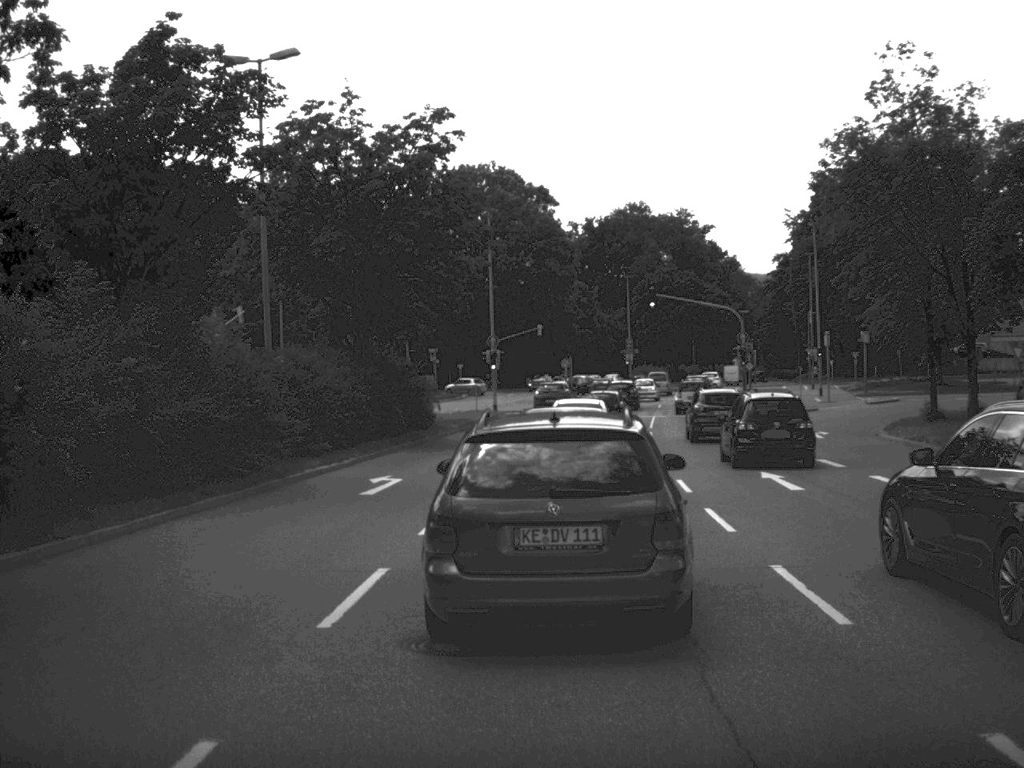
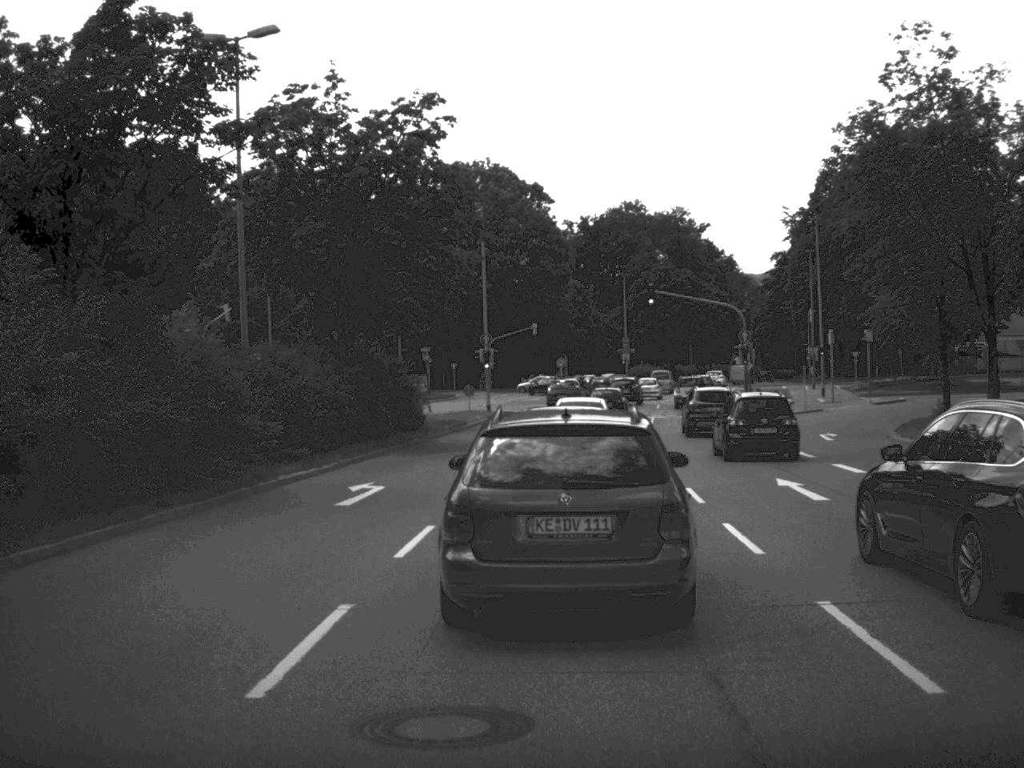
(0.0, +2.1) m; 0°
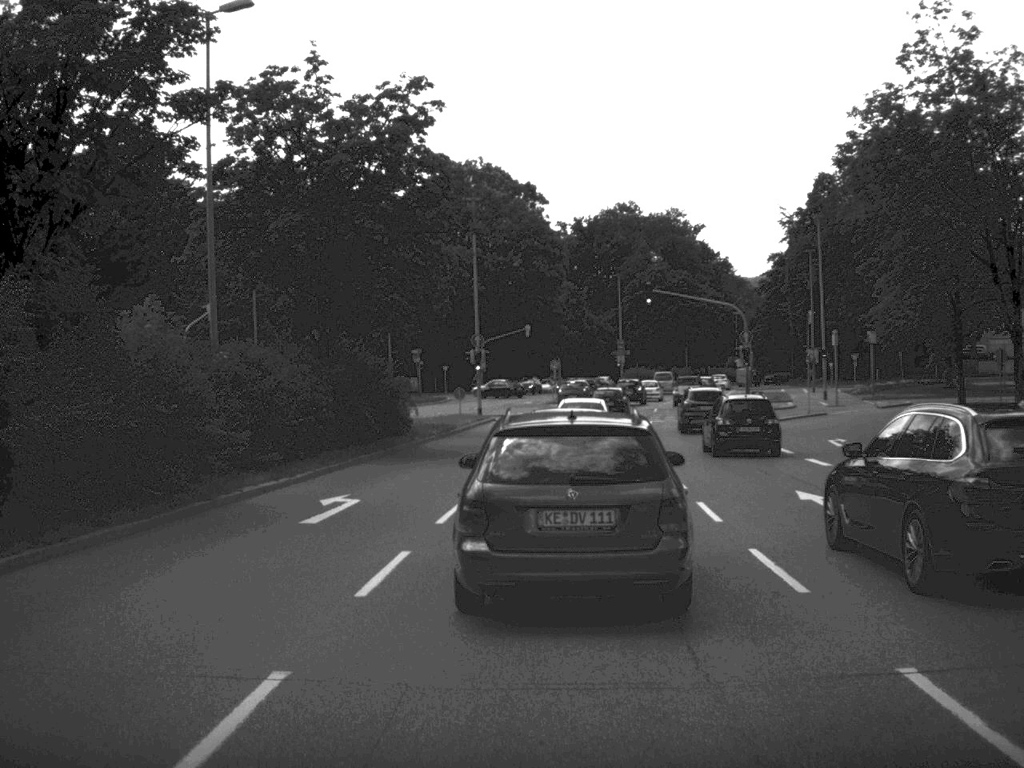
(0.0, +2.3) m; 0°
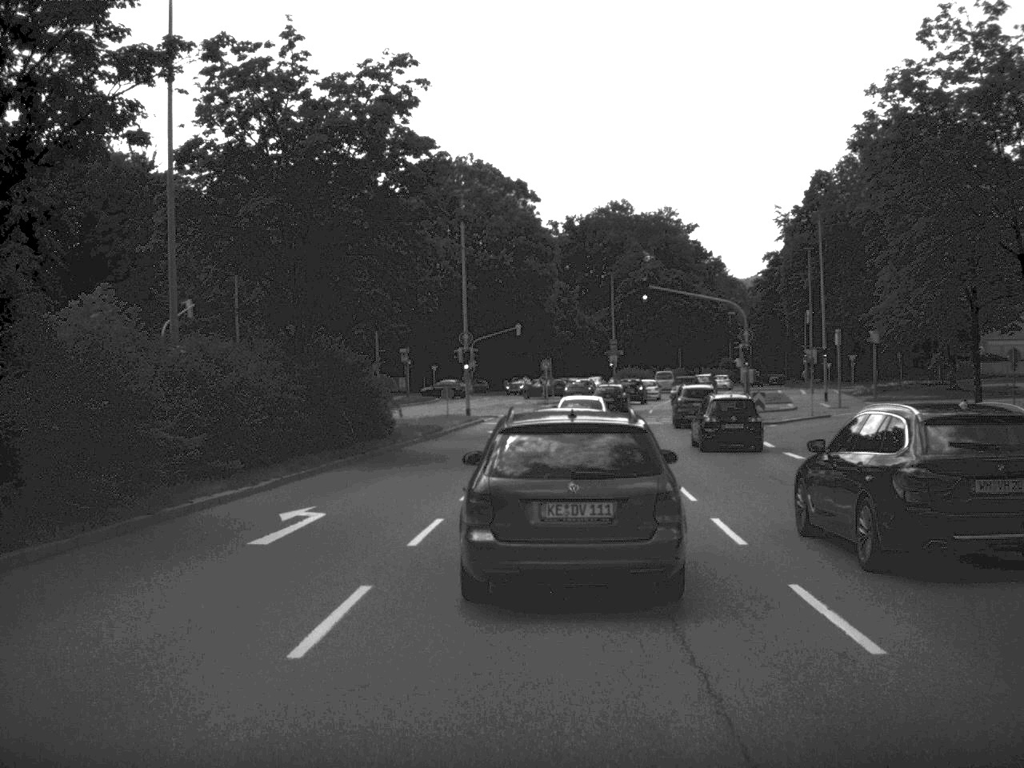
(0.0, +2.5) m; 0°
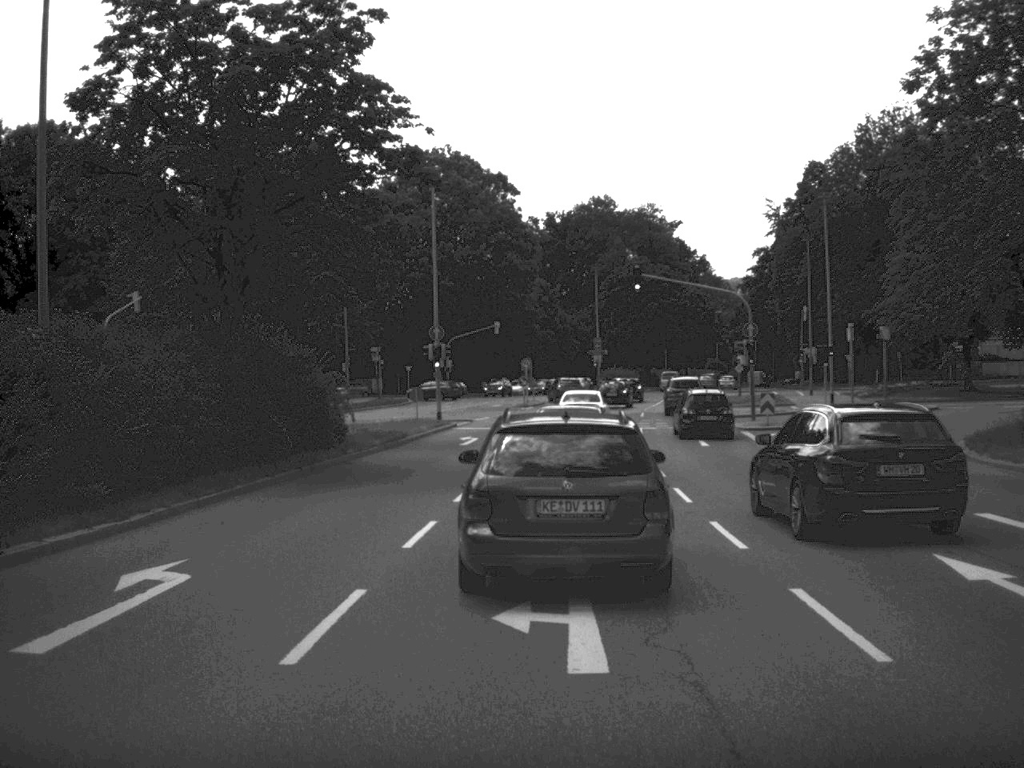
(0.0, +6.1) m; +1°
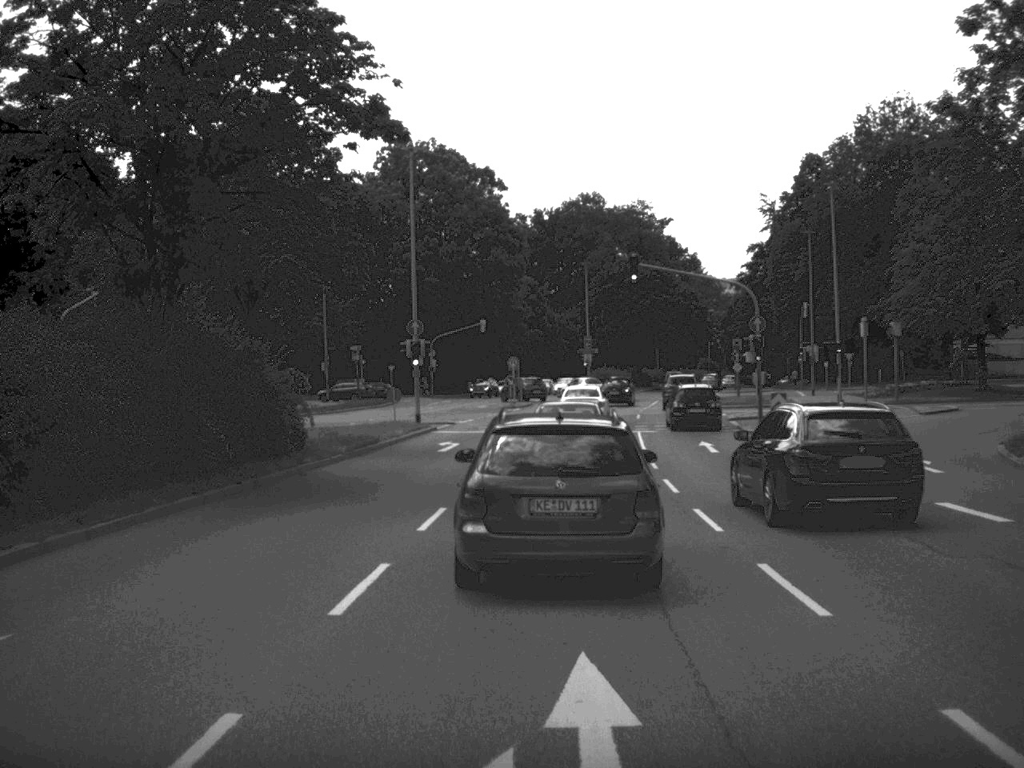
(0.0, +4.2) m; 0°
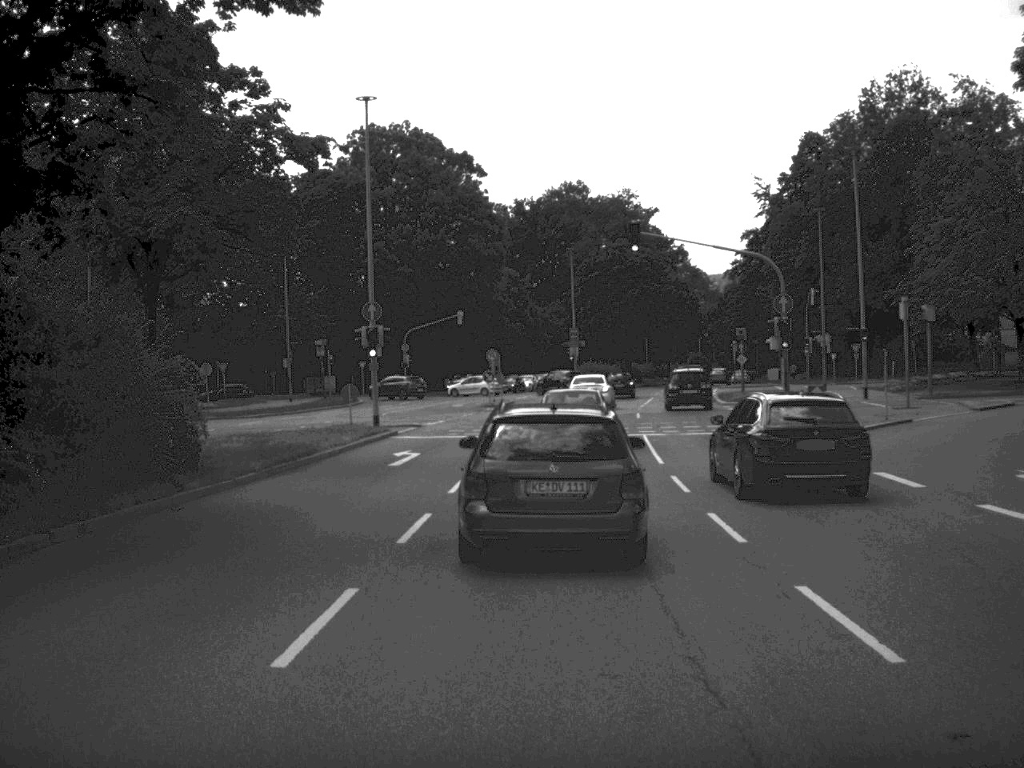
(0.0, +7.8) m; +1°
